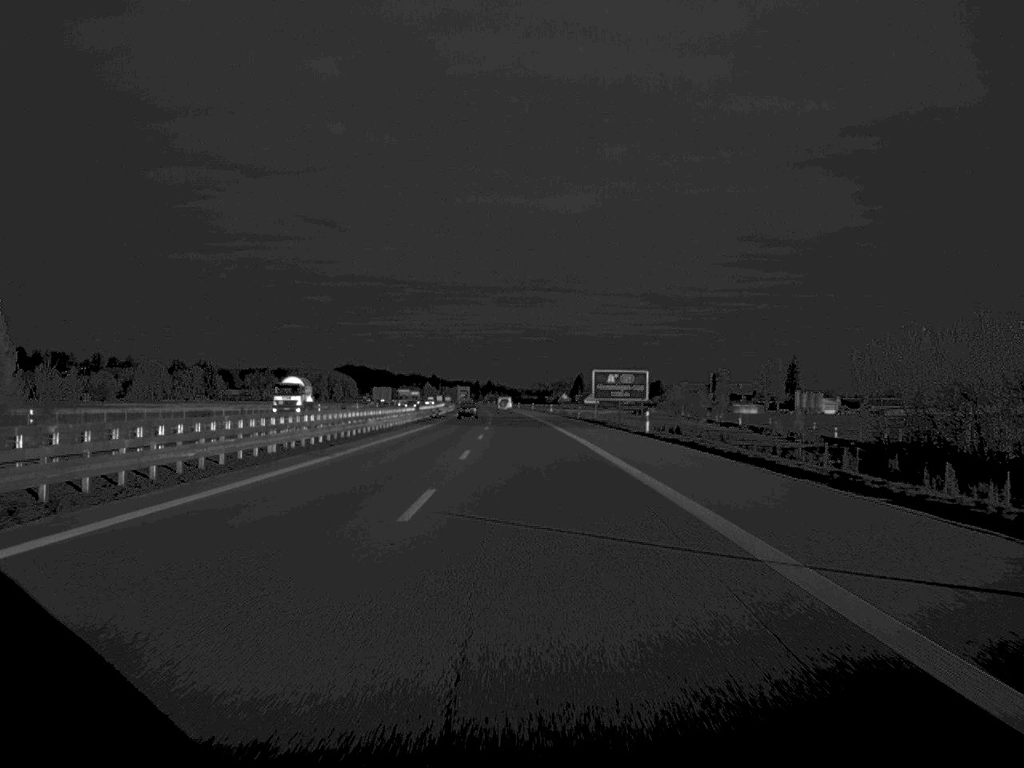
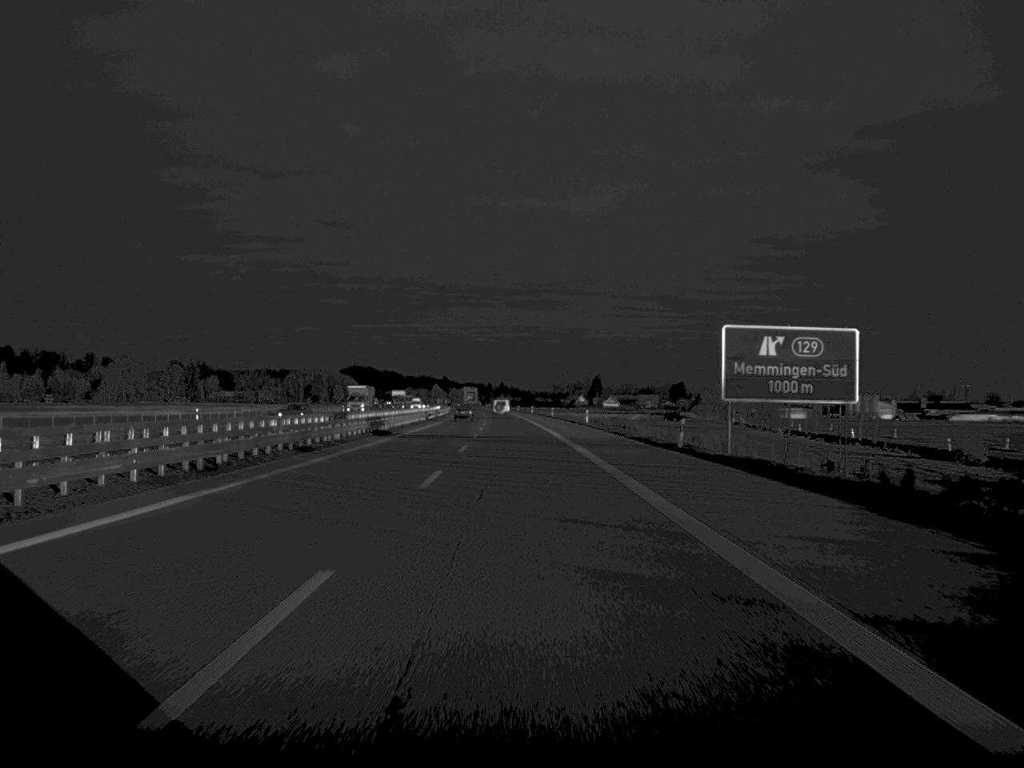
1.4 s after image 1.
(-0.3, +63.3) m; -1°
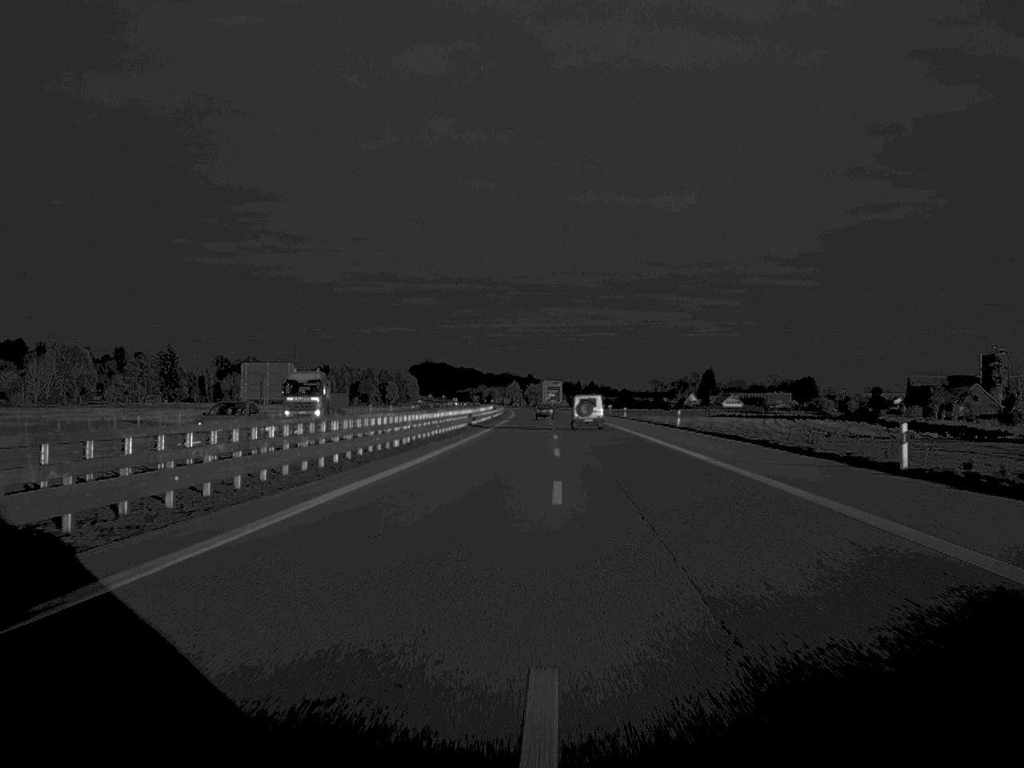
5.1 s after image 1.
(-5.5, +165.3) m; -4°
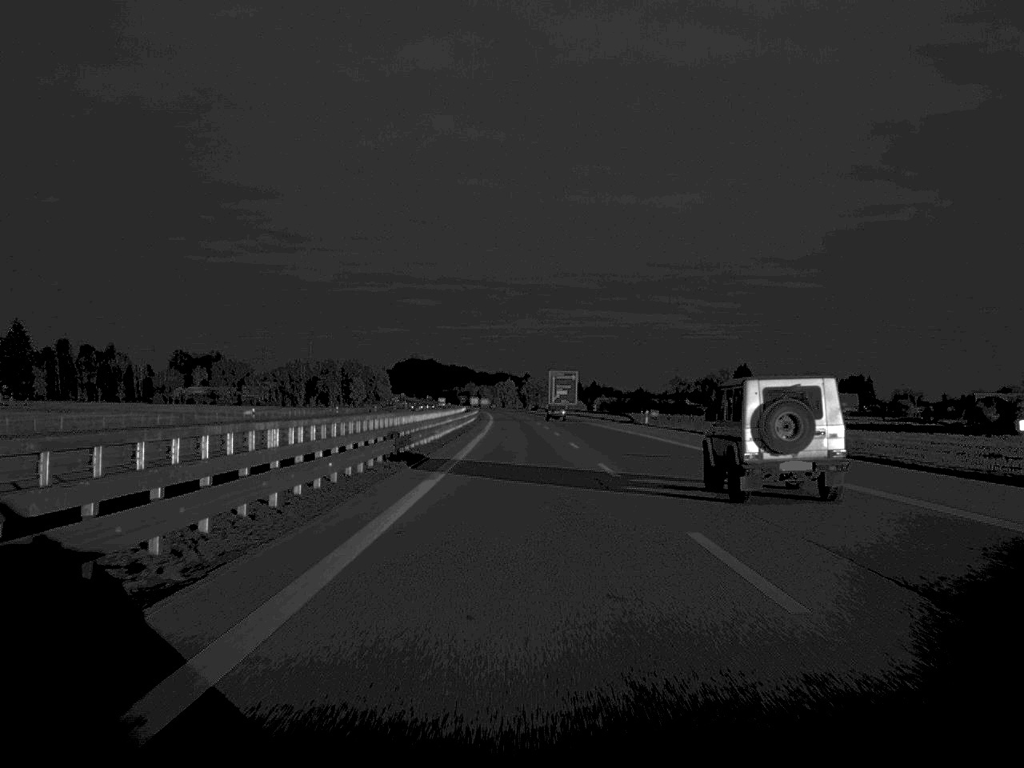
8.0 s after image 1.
(+0.2, +135.1) m; 0°
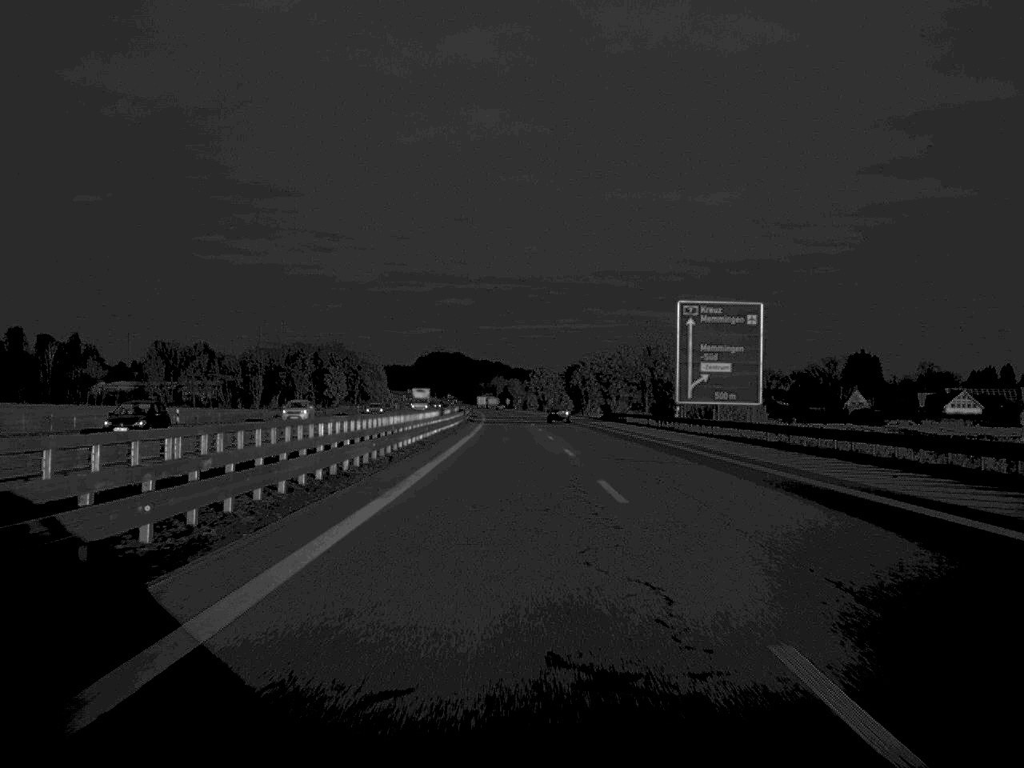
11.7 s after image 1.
(-2.5, +168.2) m; -2°
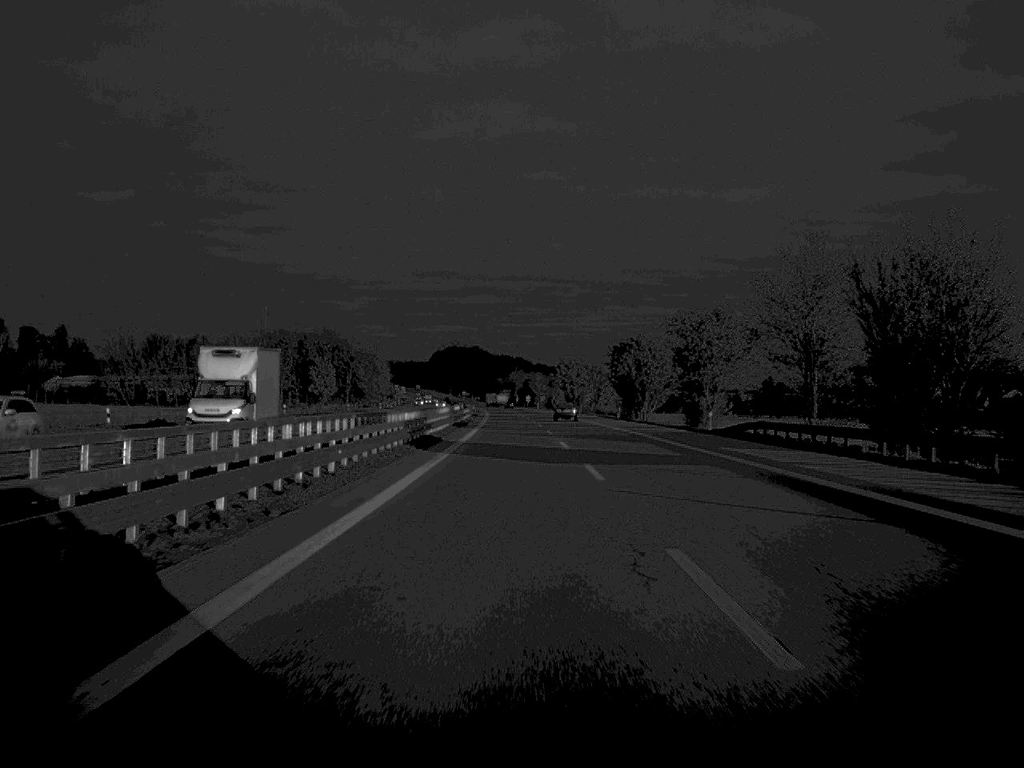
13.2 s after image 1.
(-0.6, +67.2) m; -1°
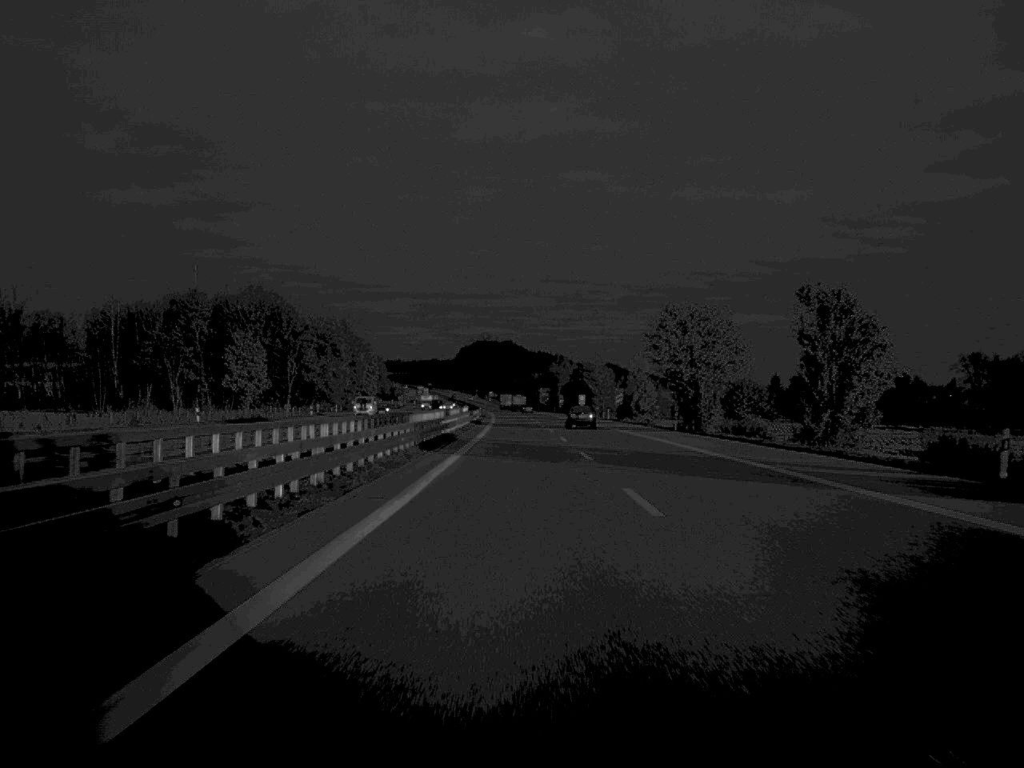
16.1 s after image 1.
(-2.1, +131.9) m; -2°
